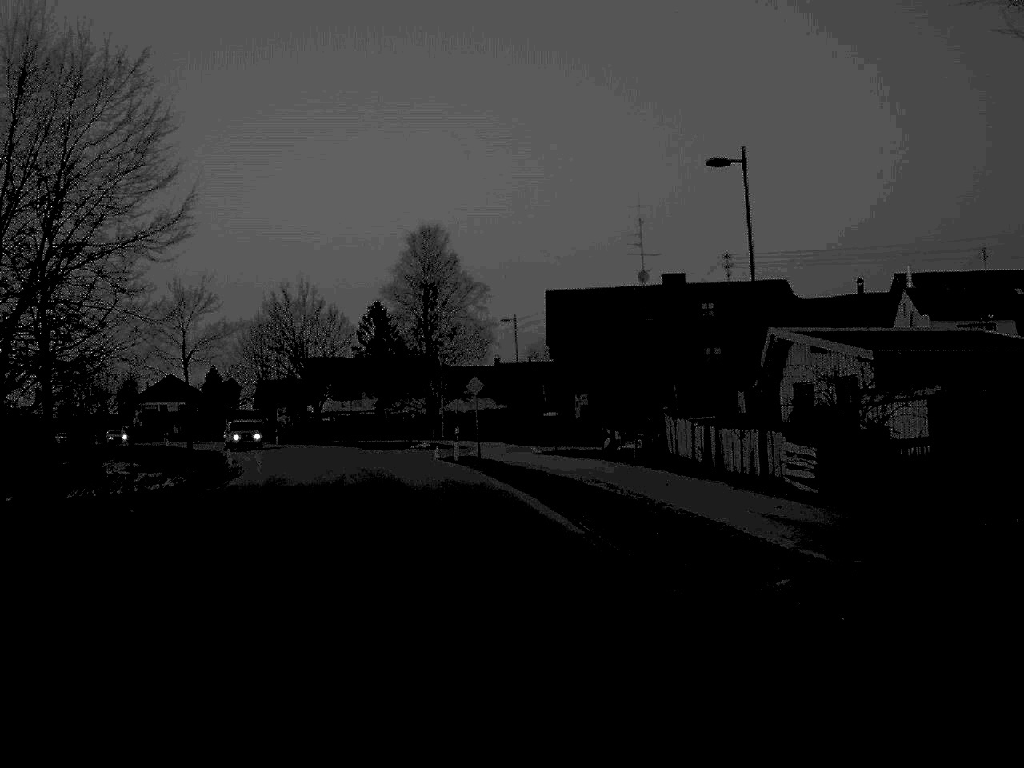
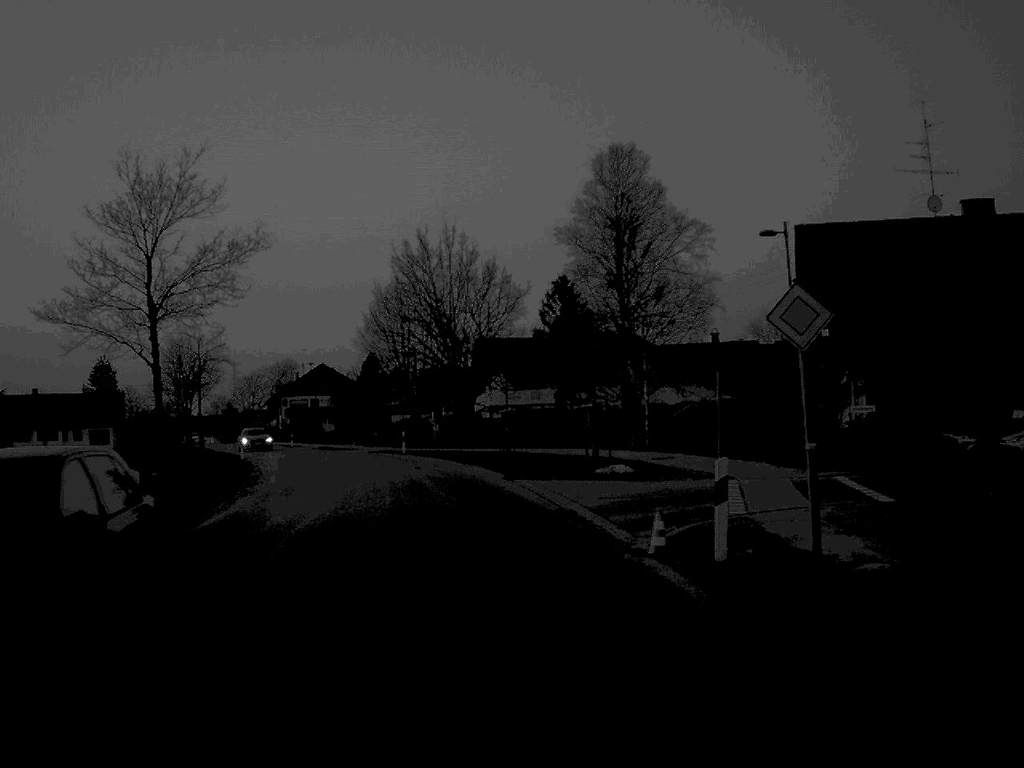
(-2.0, +27.2) m; -9°
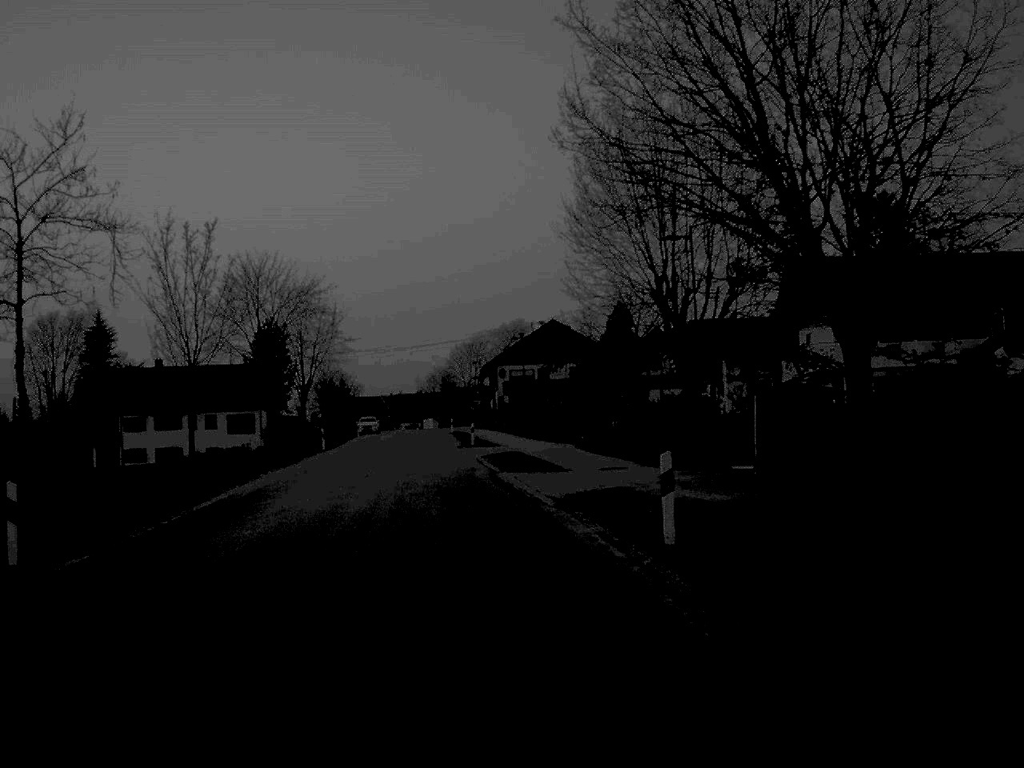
(-4.0, +44.5) m; -12°
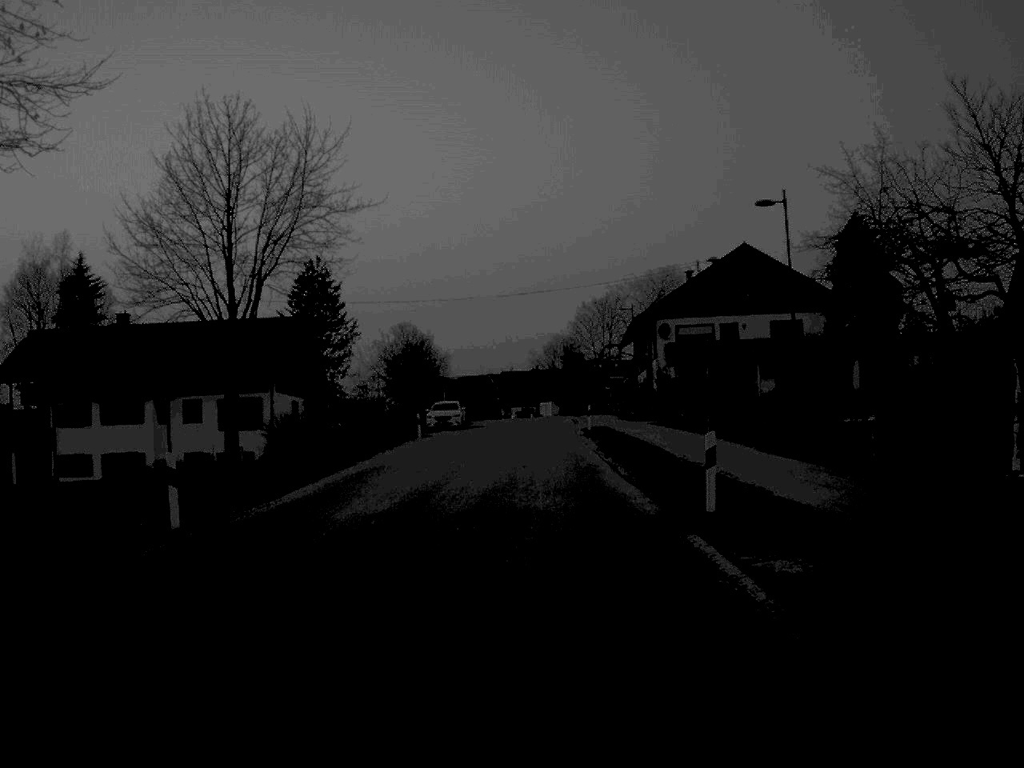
(-3.2, +44.2) m; -5°
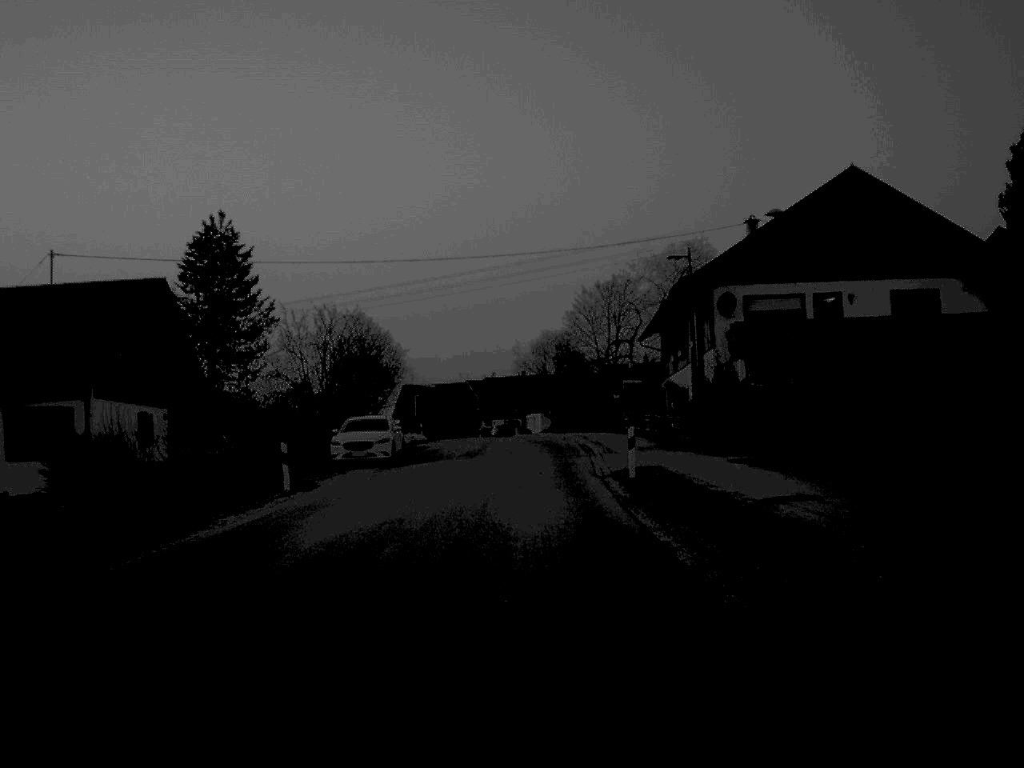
(+0.2, +27.9) m; +1°
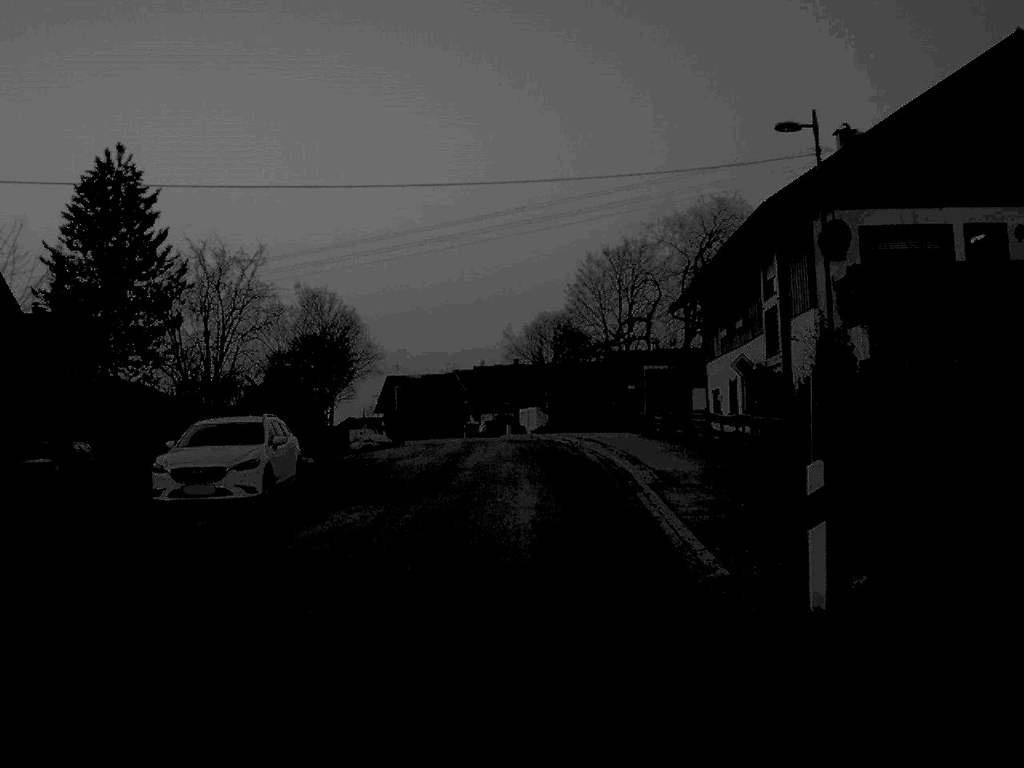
(0.0, +17.5) m; 0°
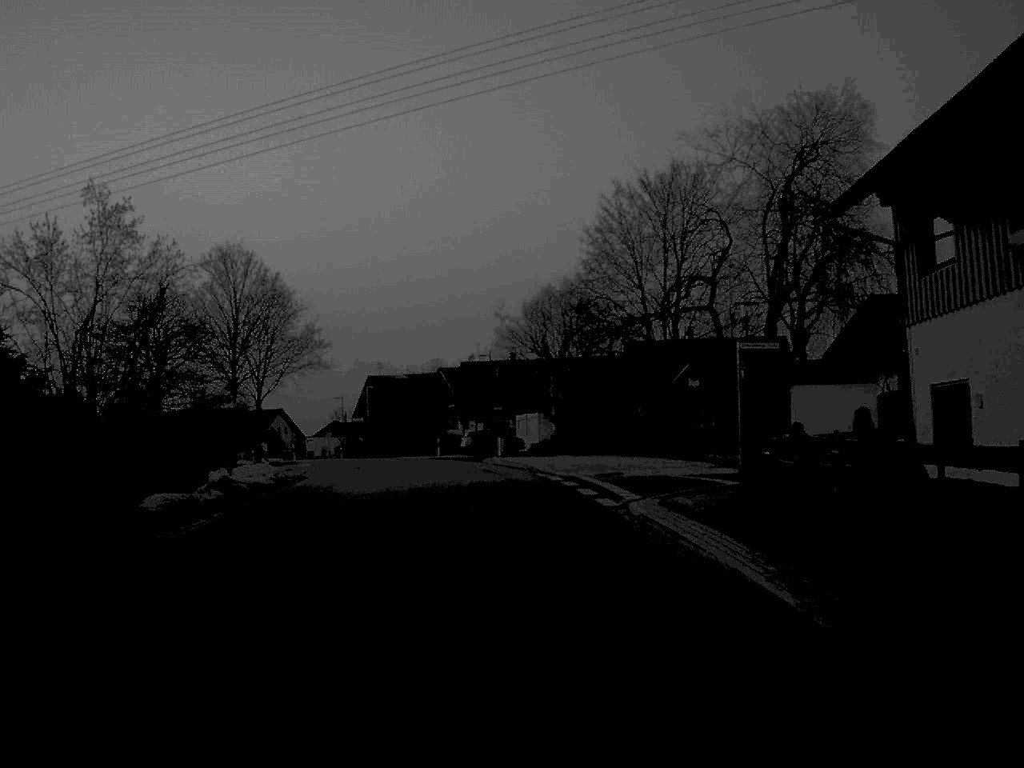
(+0.1, +27.1) m; 0°
